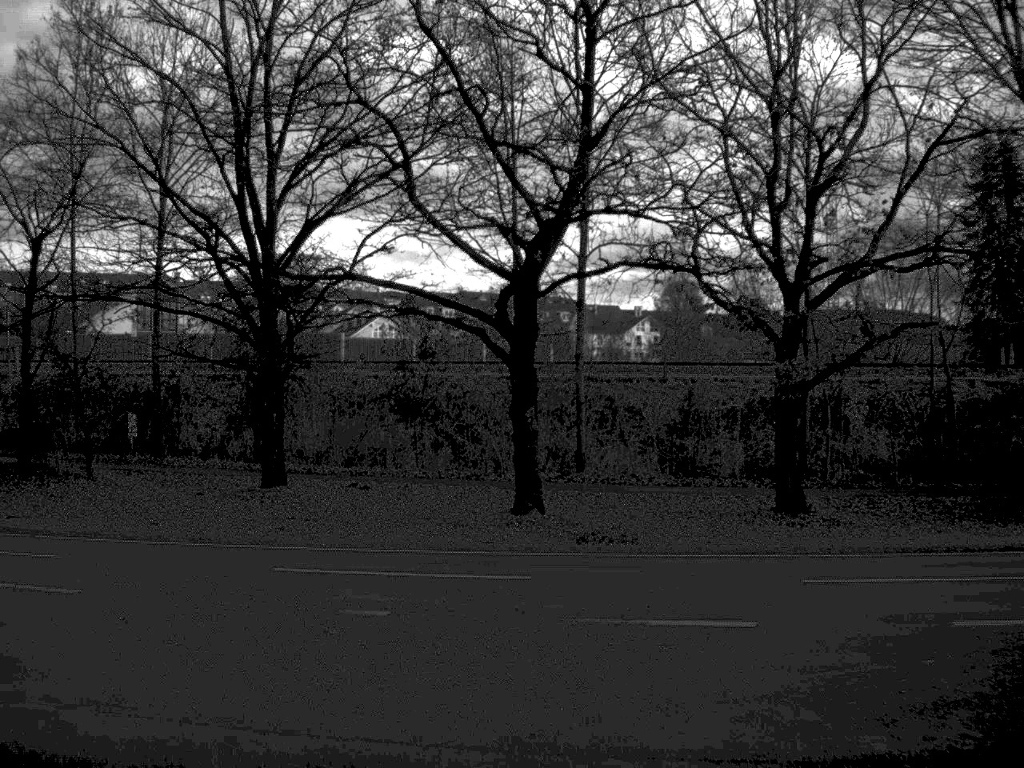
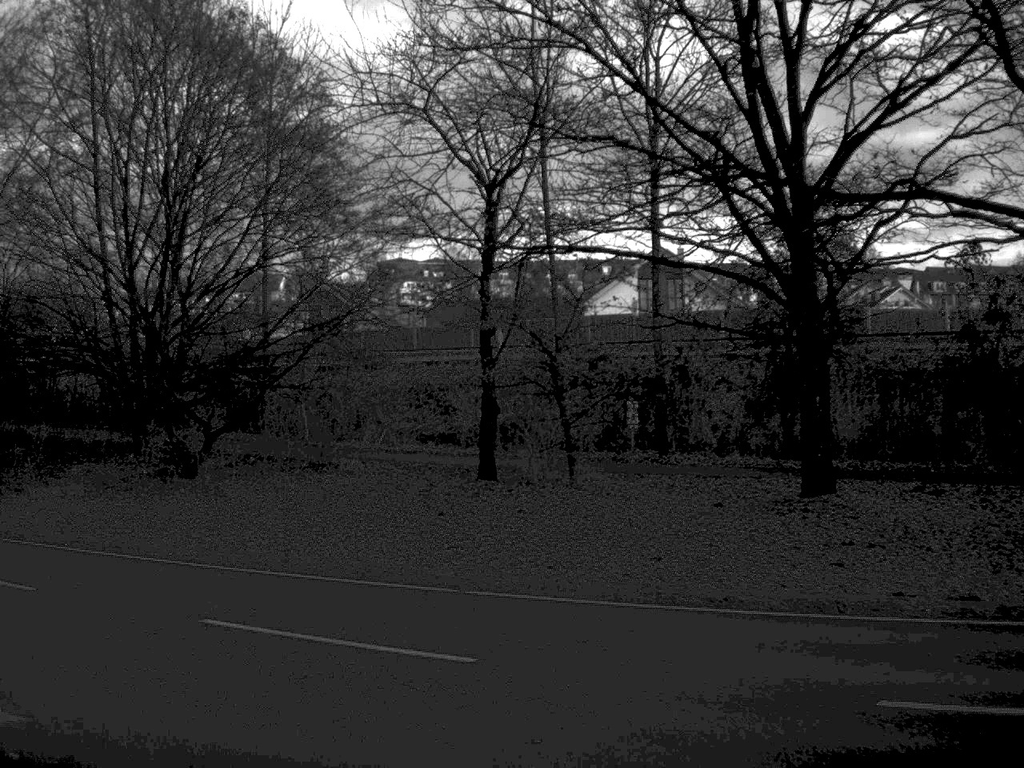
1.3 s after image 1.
(-1.3, +7.1) m; -23°
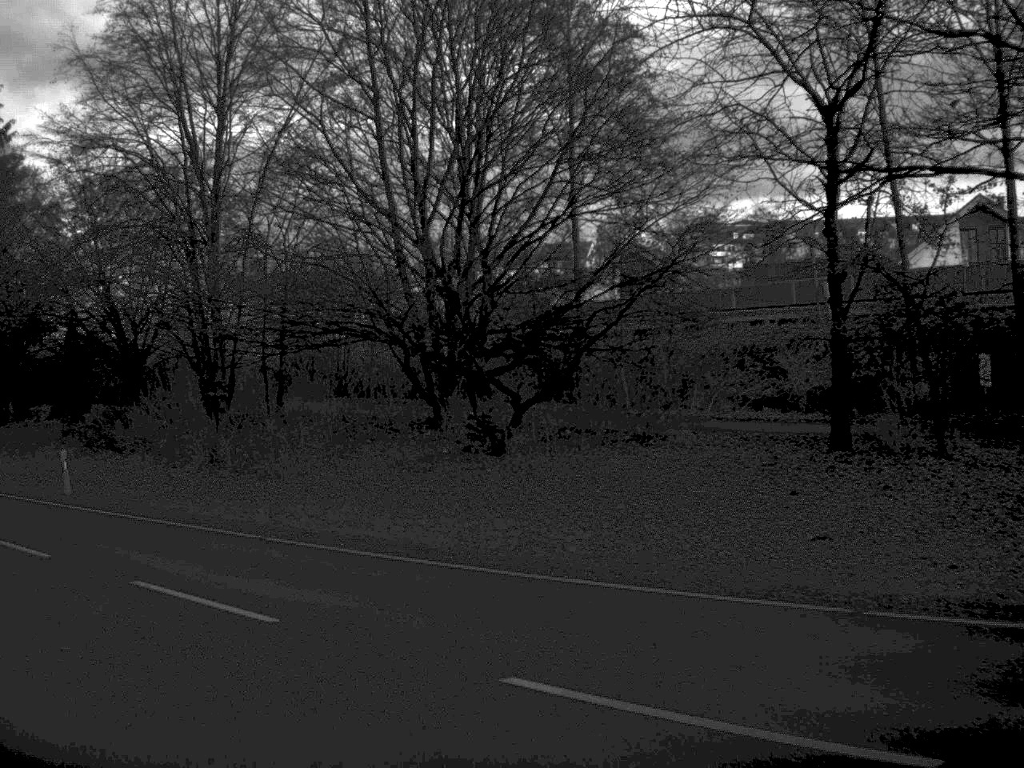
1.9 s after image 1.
(-0.4, +3.5) m; -14°
